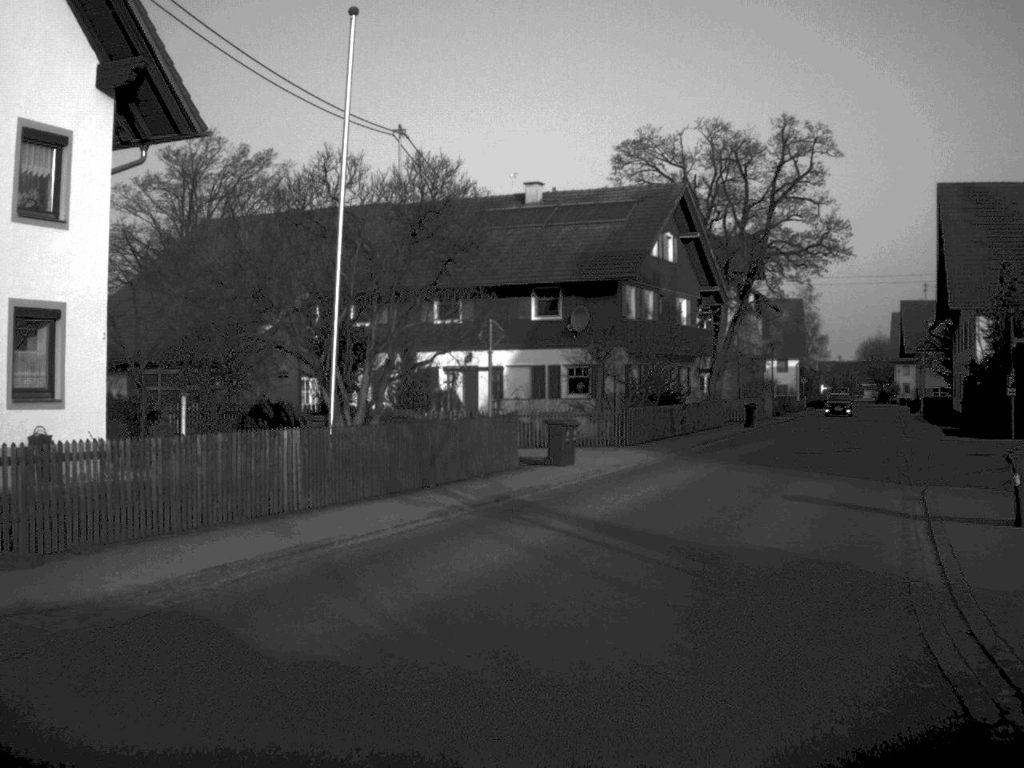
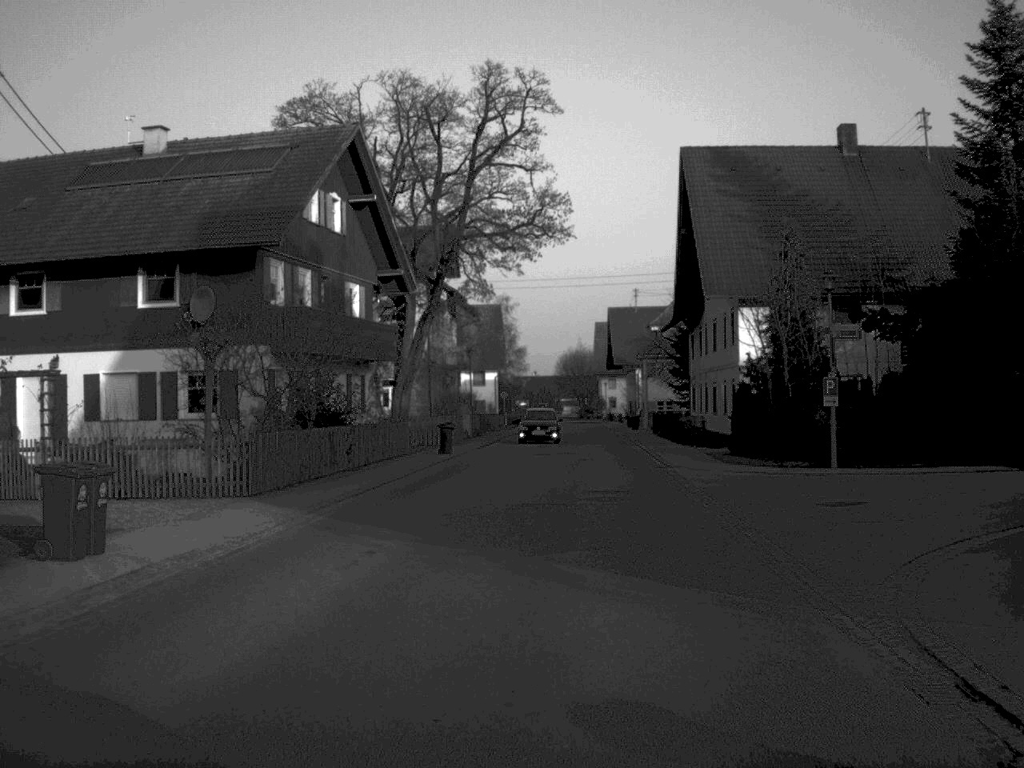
(+1.8, +13.1) m; +14°
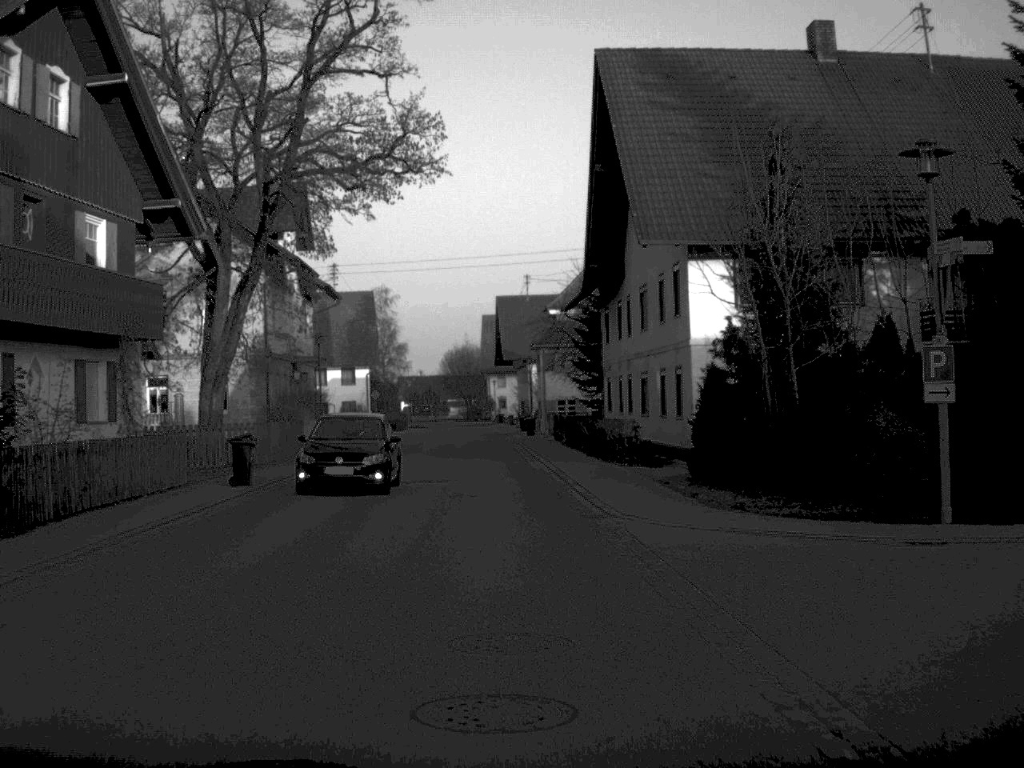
(+0.8, +14.6) m; +5°
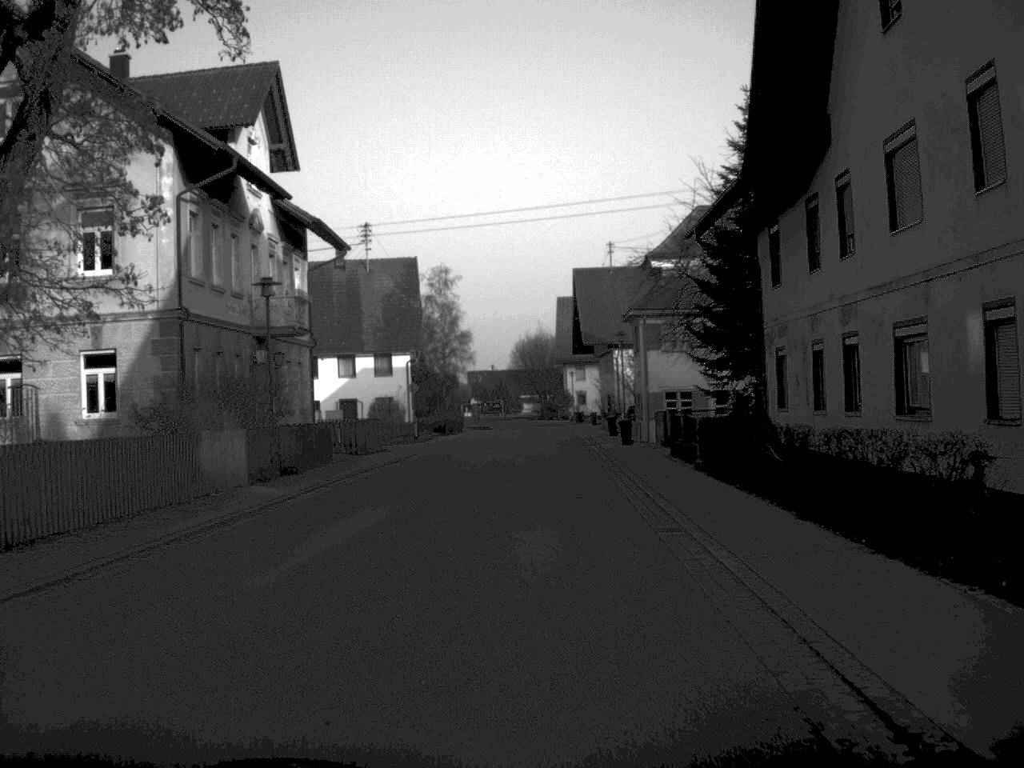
(-0.5, +21.4) m; -3°
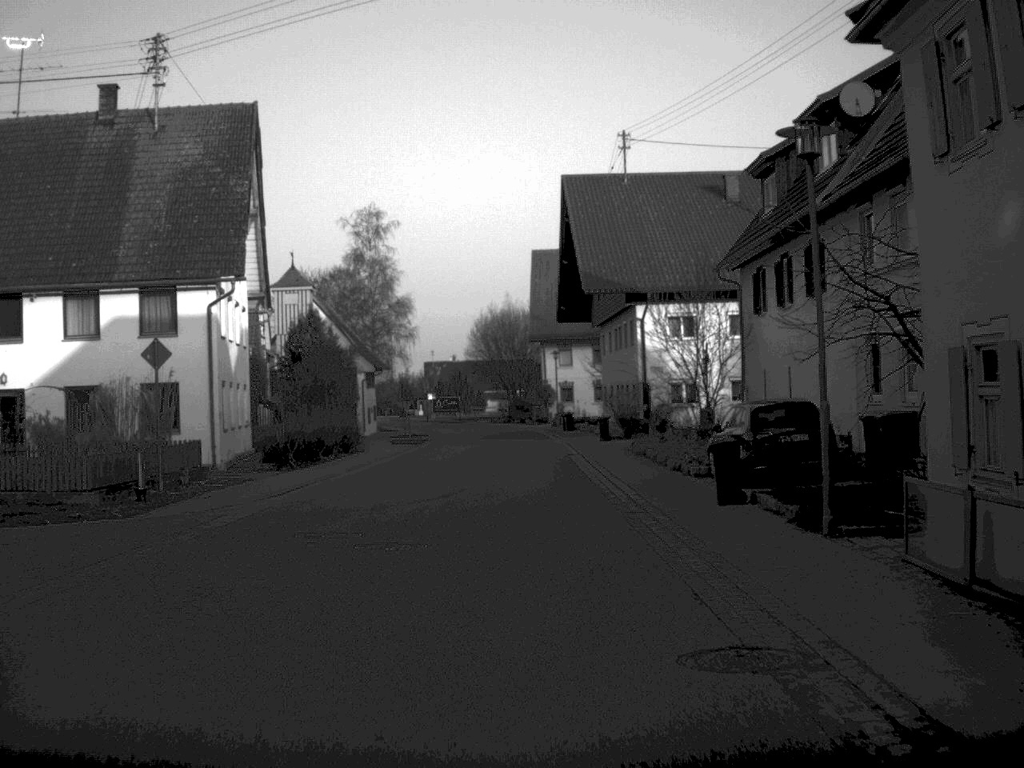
(+0.6, +40.1) m; +1°
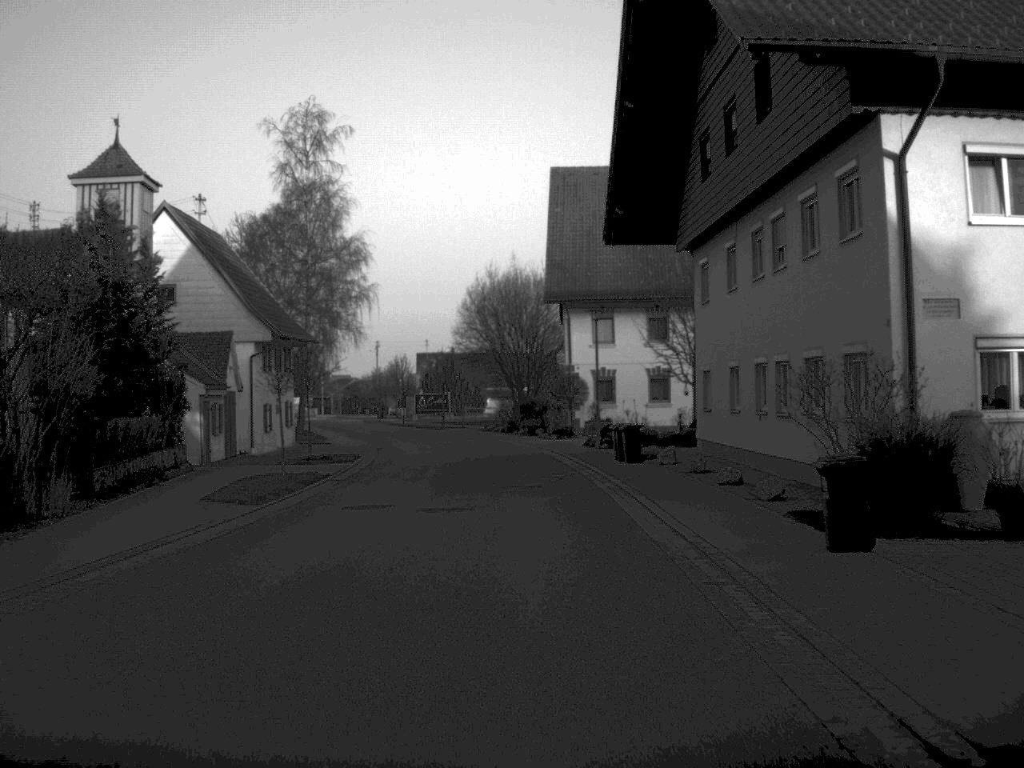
(-0.1, +34.6) m; 0°
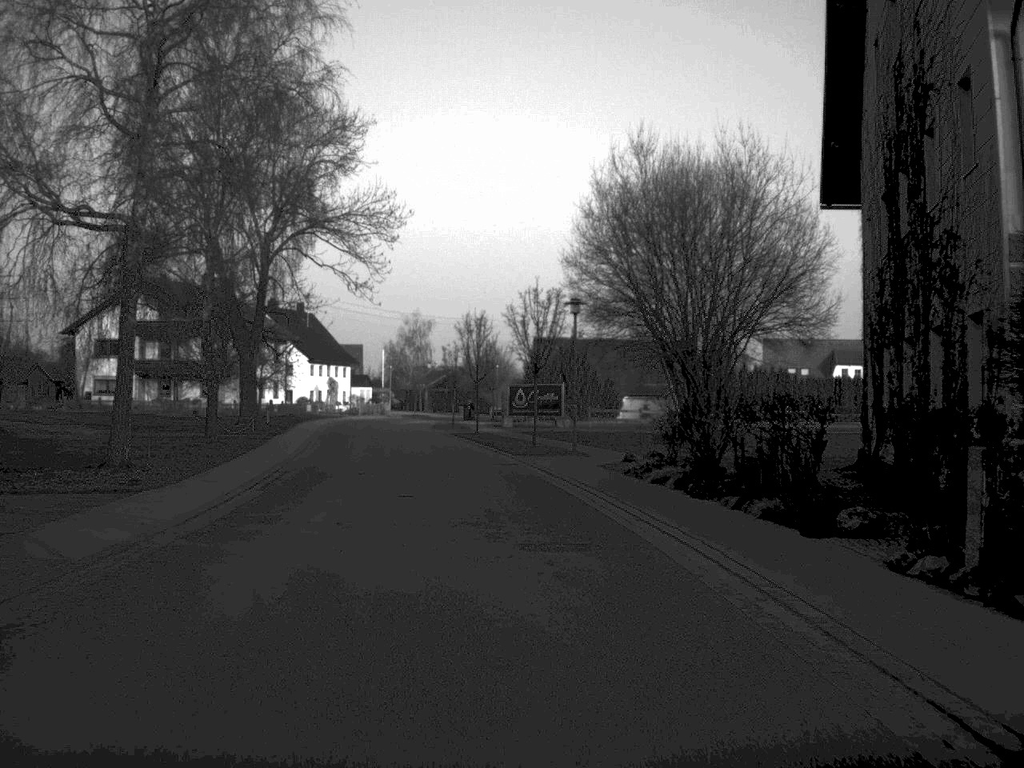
(-1.4, +43.5) m; -6°
